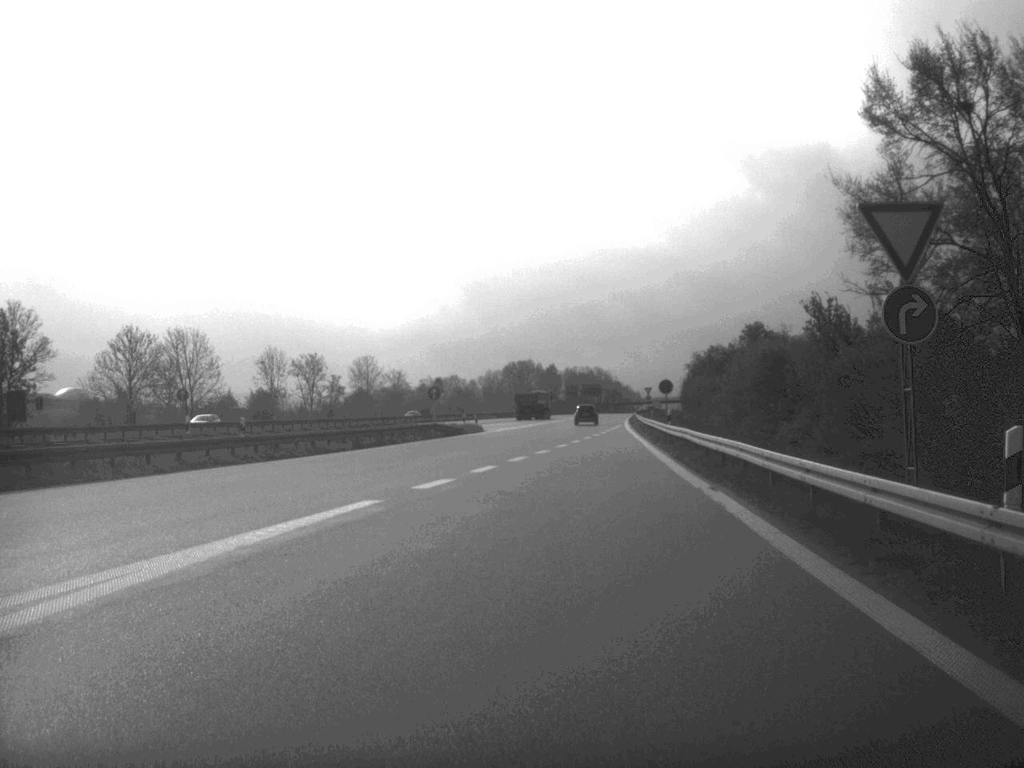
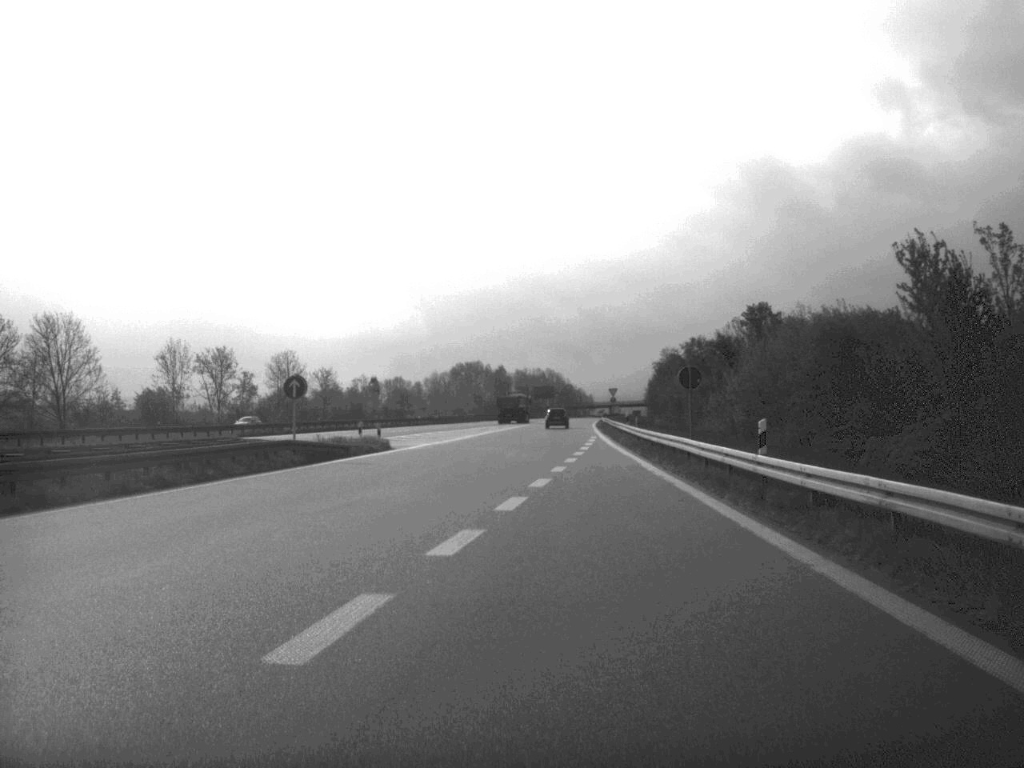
(+0.7, +27.9) m; +2°
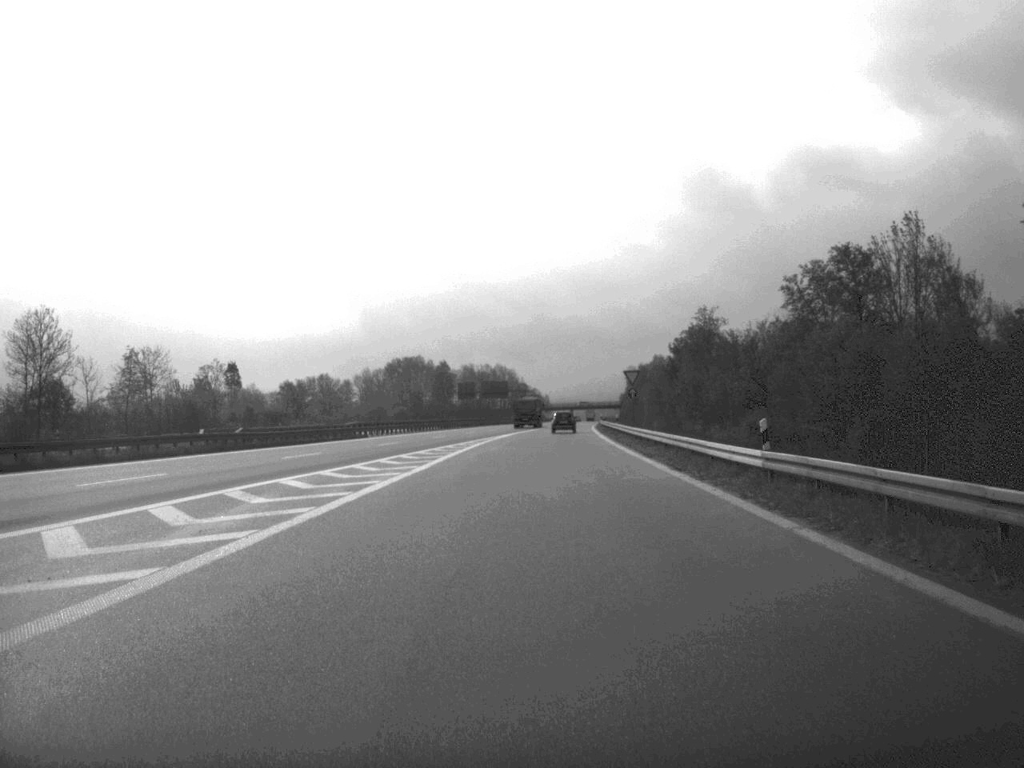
(+1.0, +81.0) m; +2°
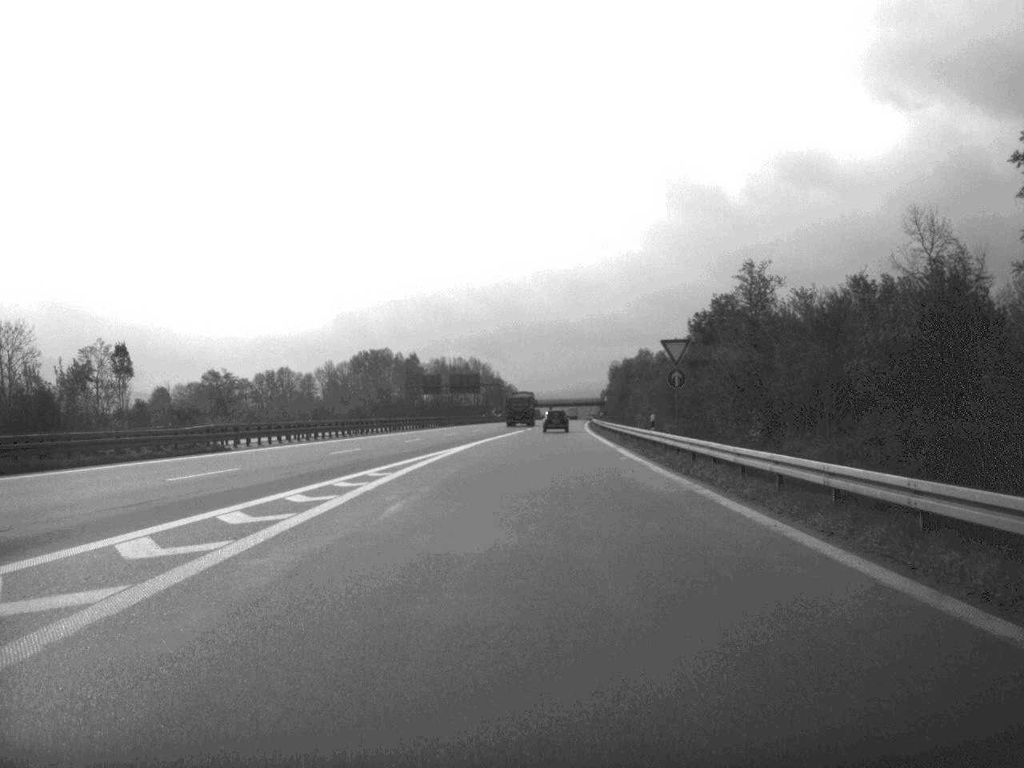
(+0.3, +34.0) m; +1°
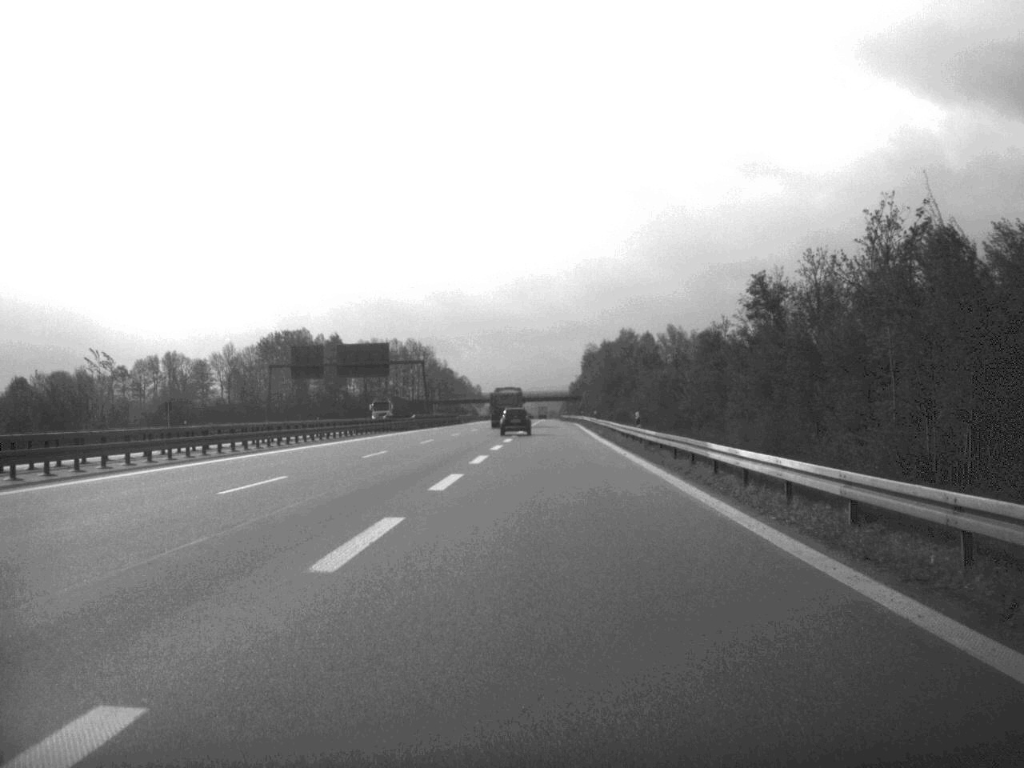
(+1.5, +93.5) m; +2°
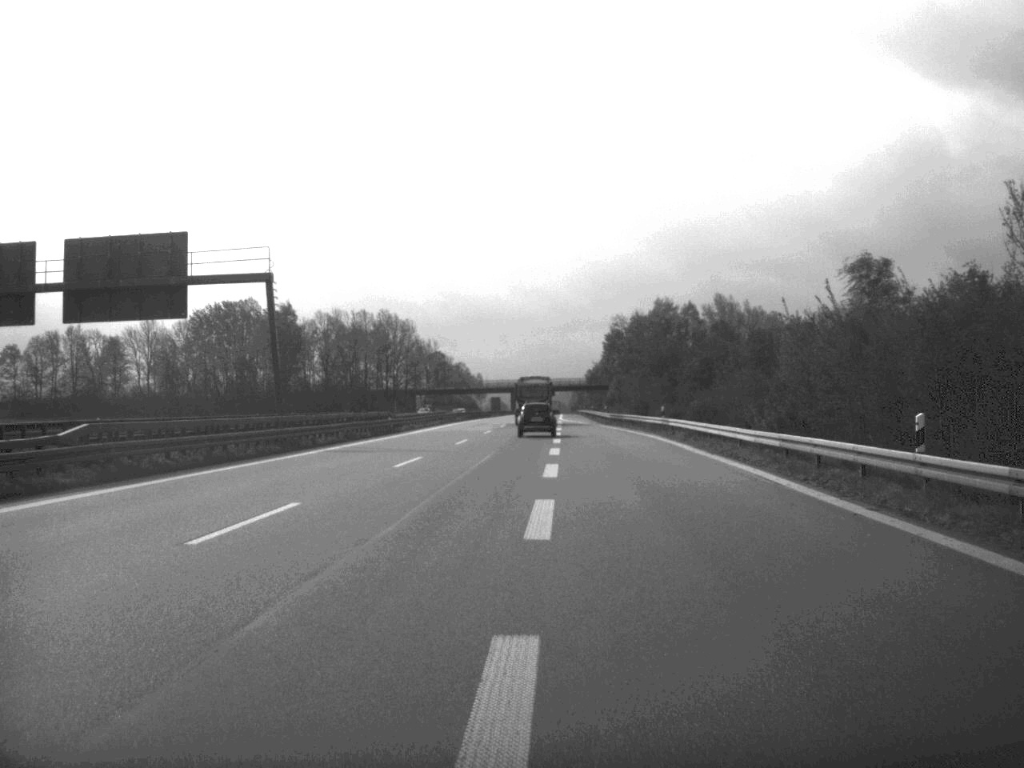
(-0.3, +80.2) m; 0°
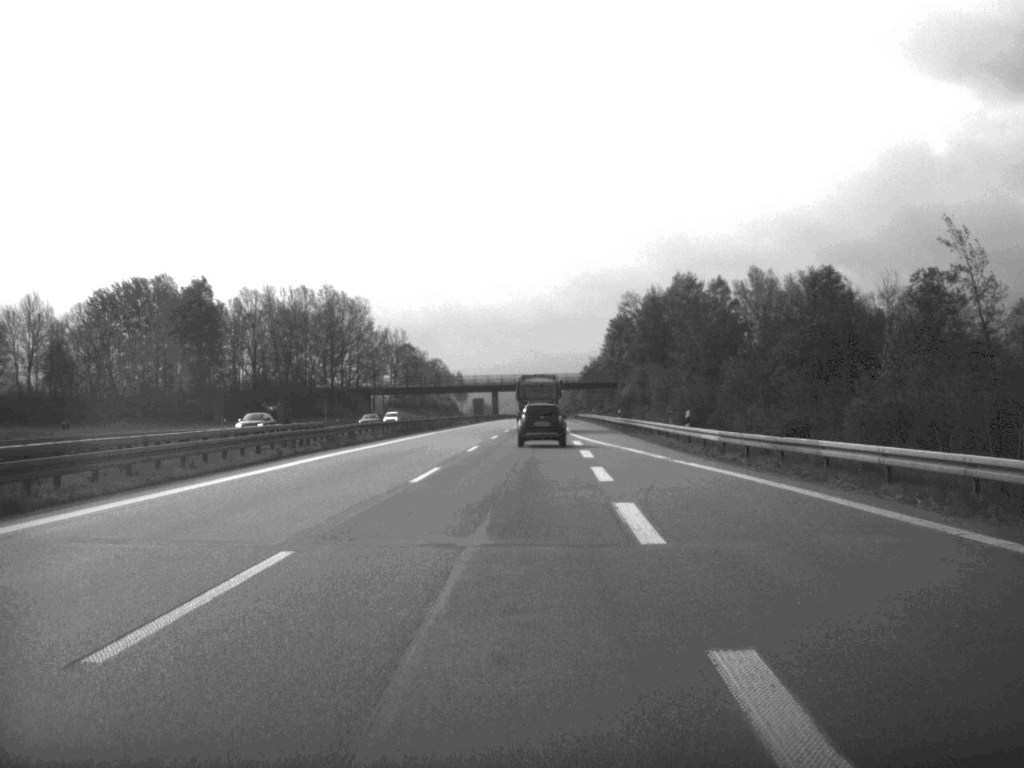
(+0.3, +59.6) m; 0°
